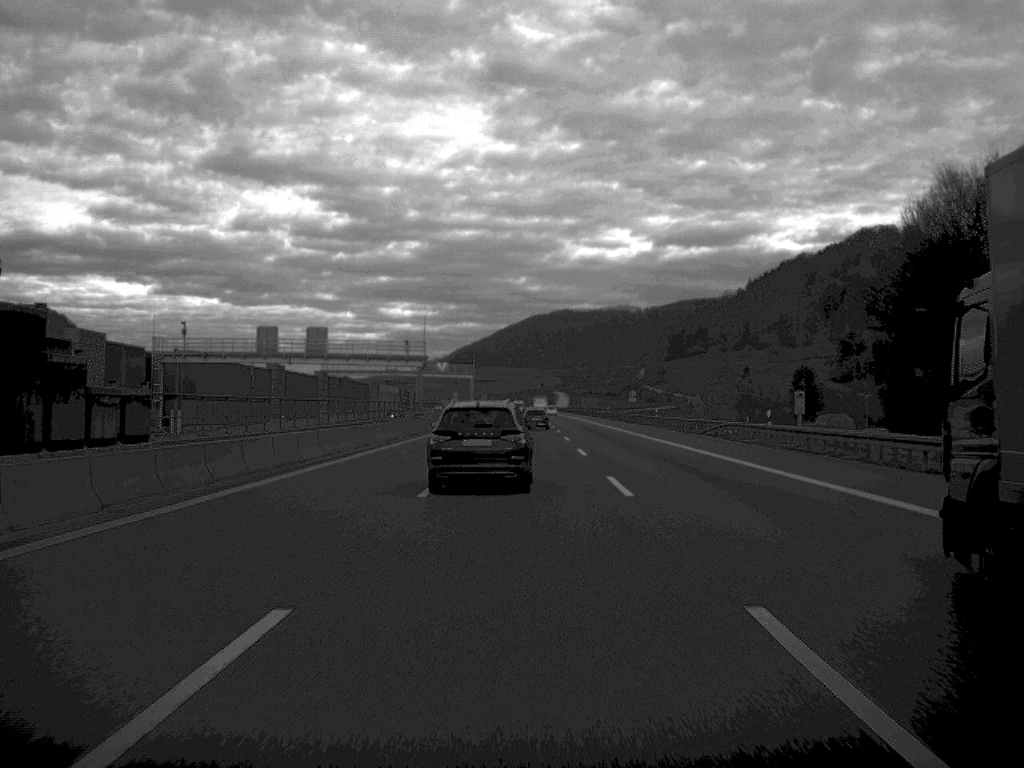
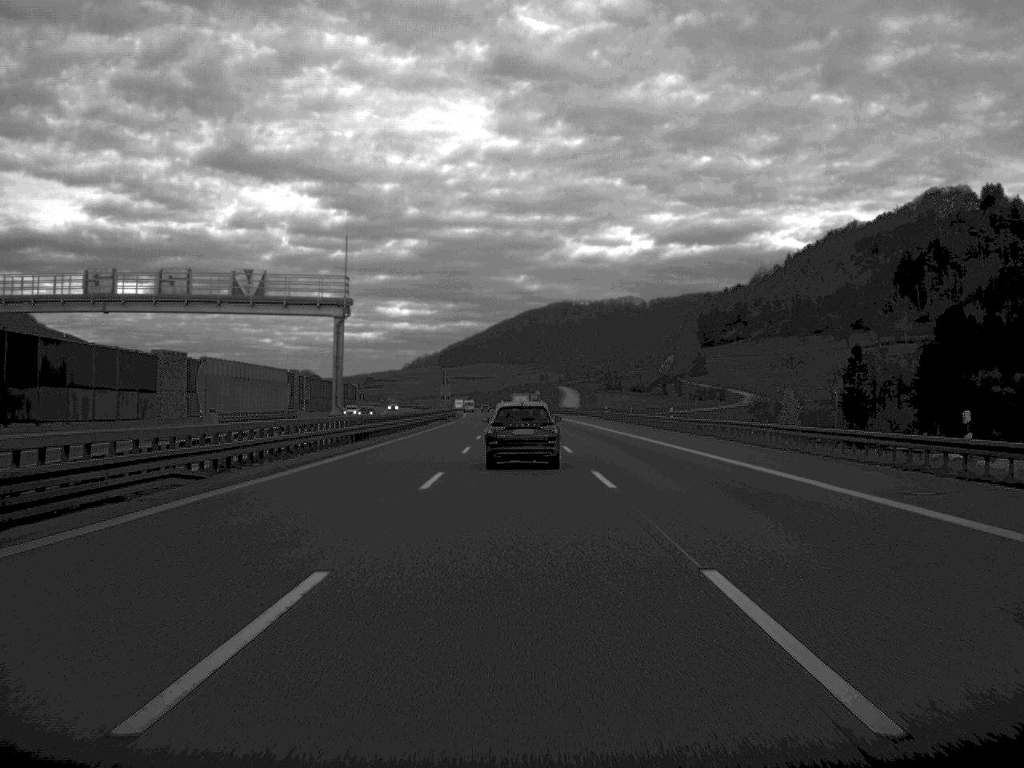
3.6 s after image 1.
(+0.5, +123.8) m; 0°
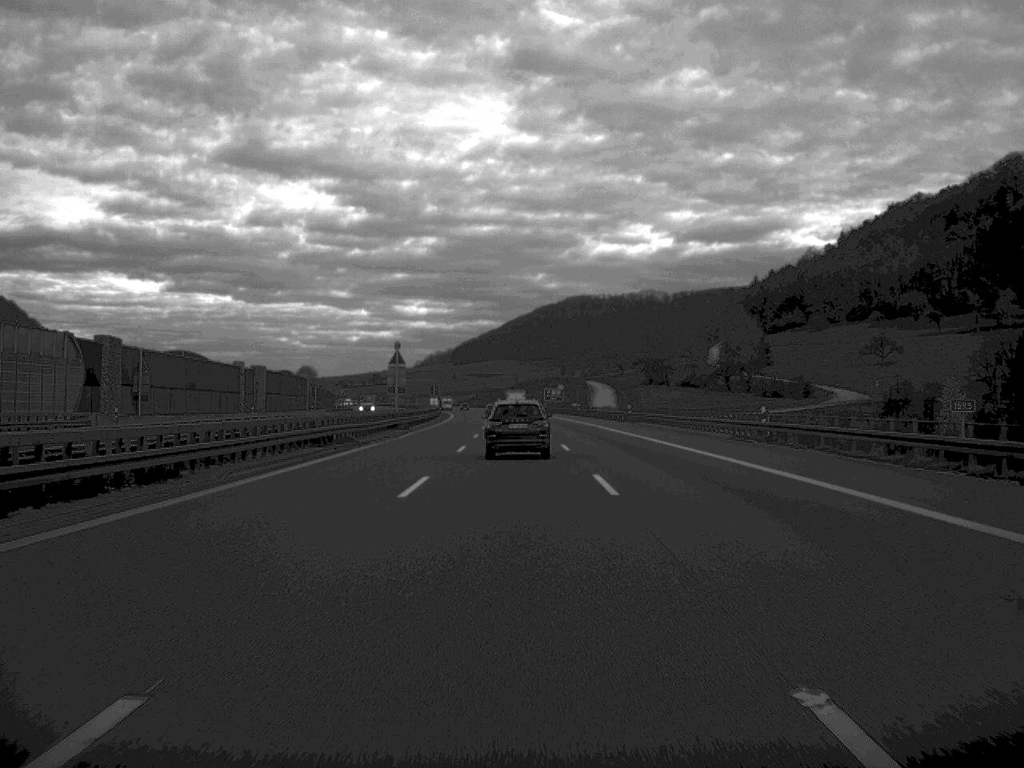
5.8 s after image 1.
(-0.4, +76.1) m; -1°
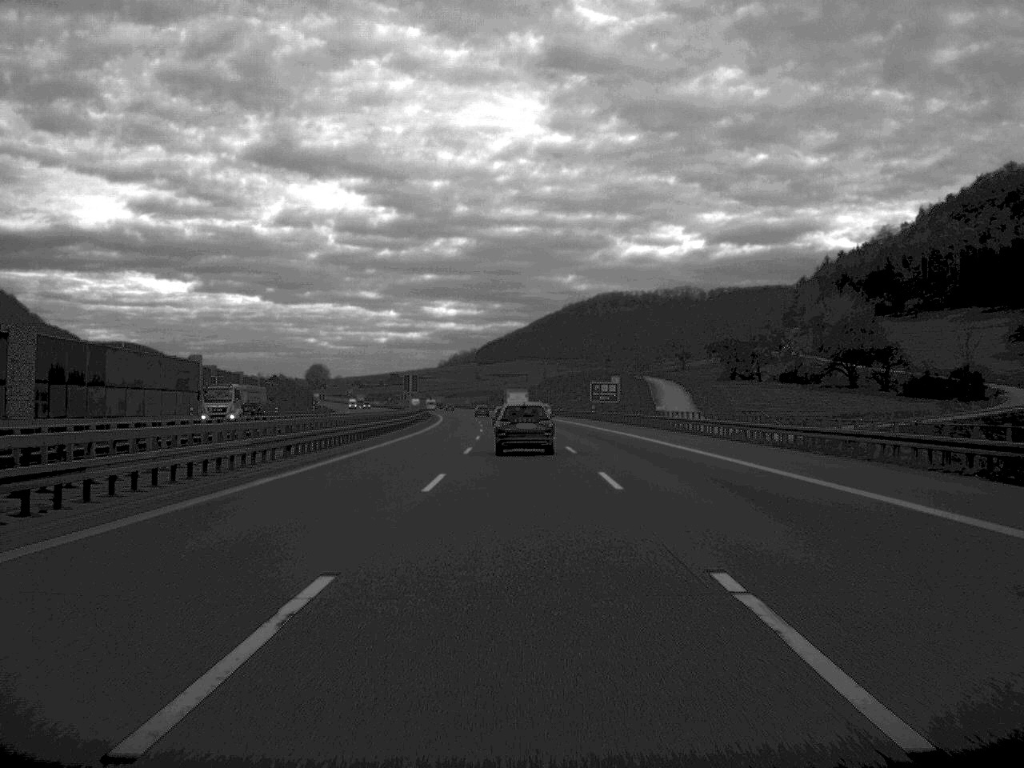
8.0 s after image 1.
(-0.8, +75.2) m; -1°
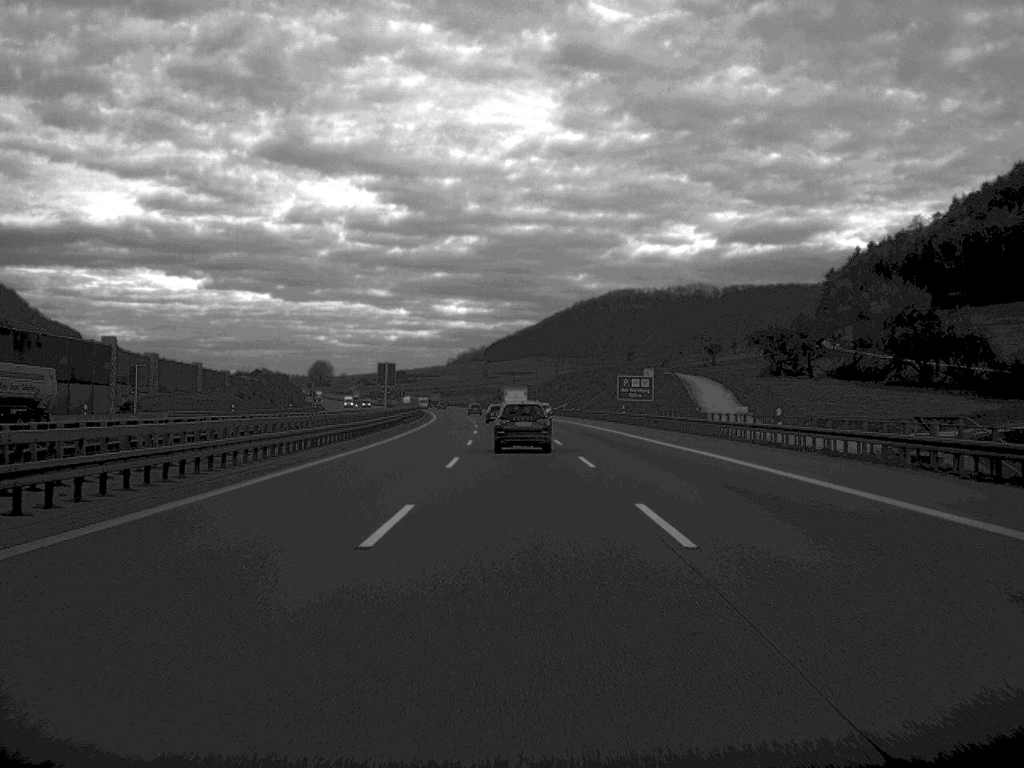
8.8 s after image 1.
(-0.1, +27.9) m; 0°
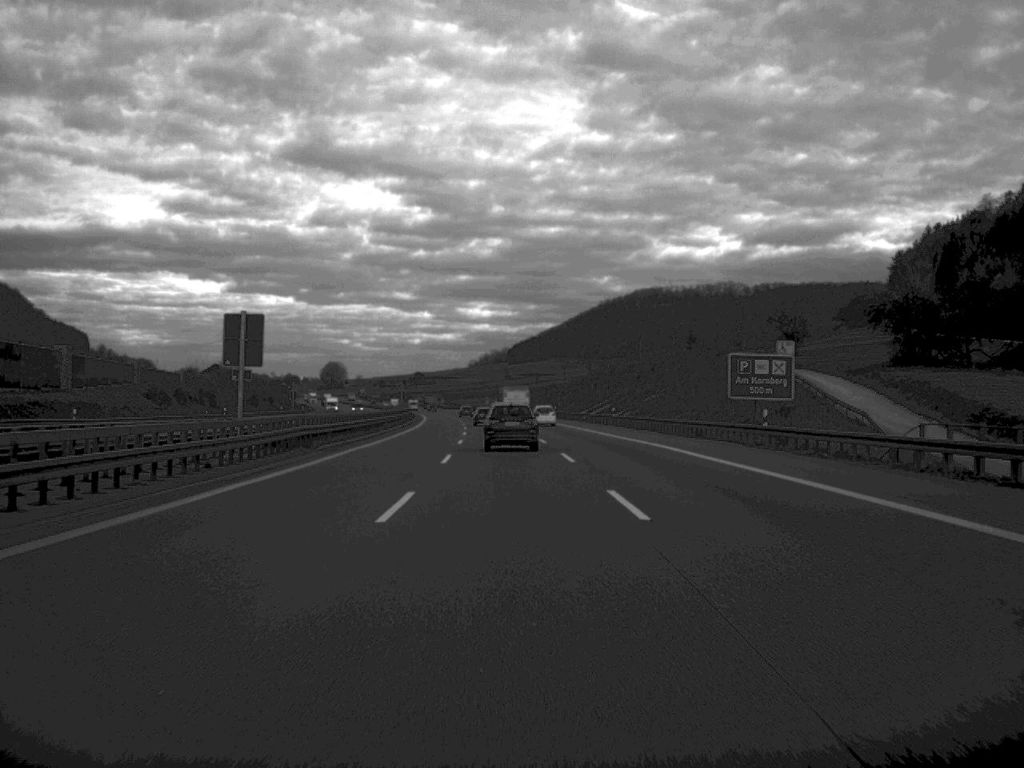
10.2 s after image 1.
(-0.4, +49.1) m; -1°
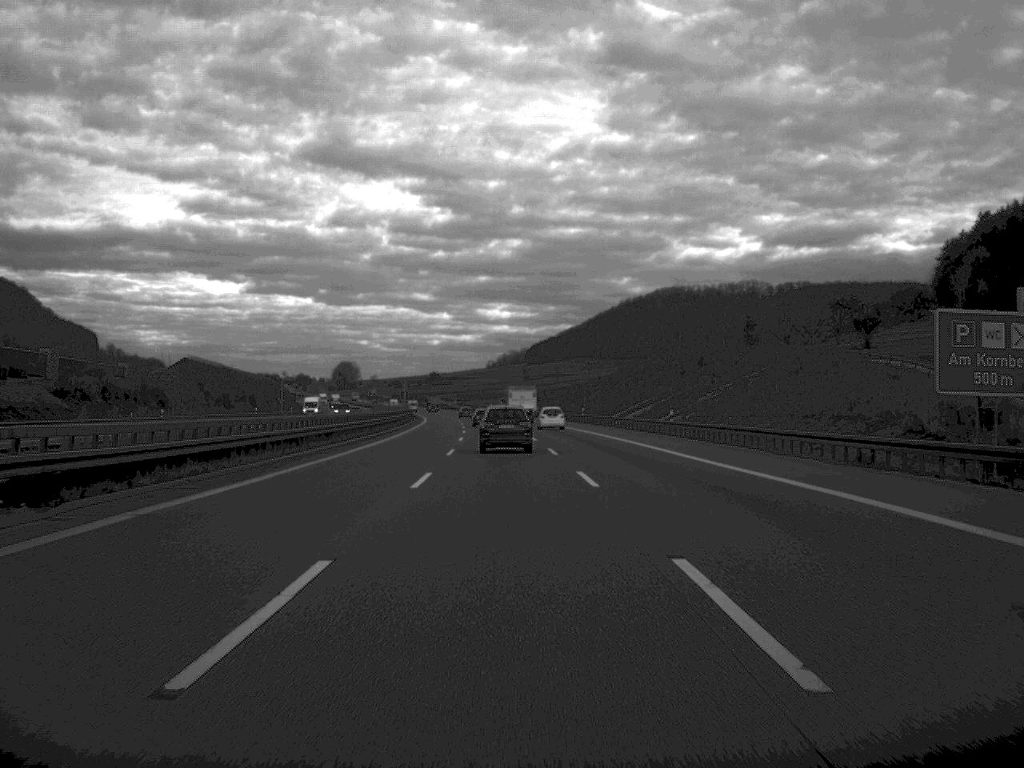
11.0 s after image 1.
(-0.2, +27.2) m; -1°
